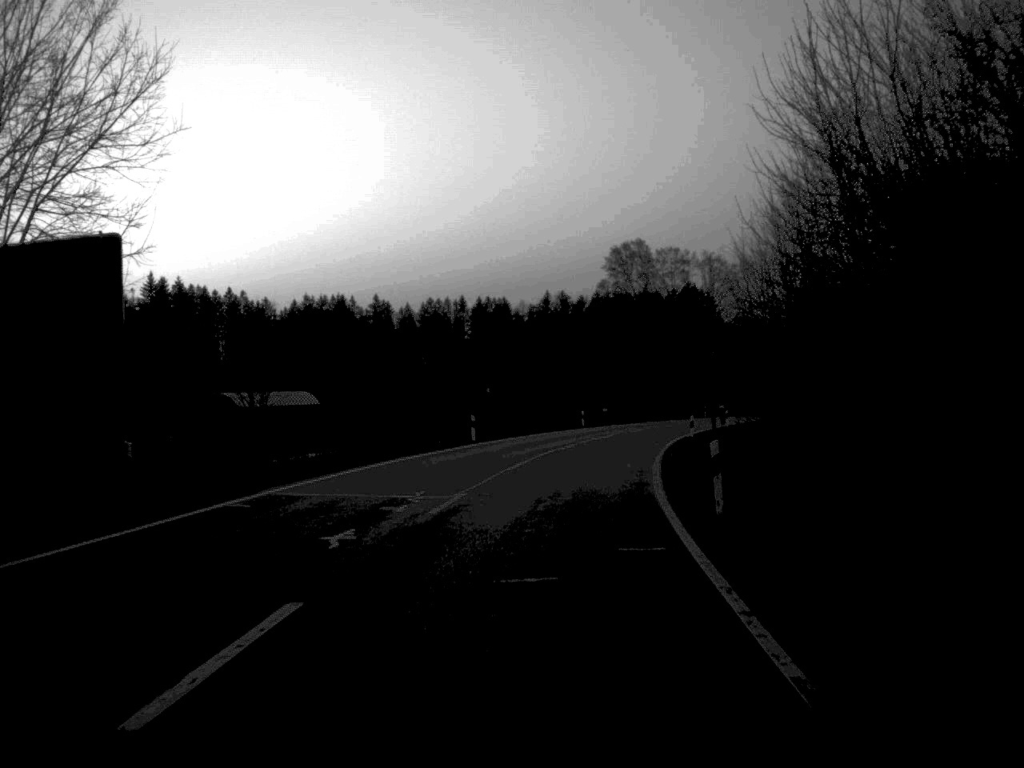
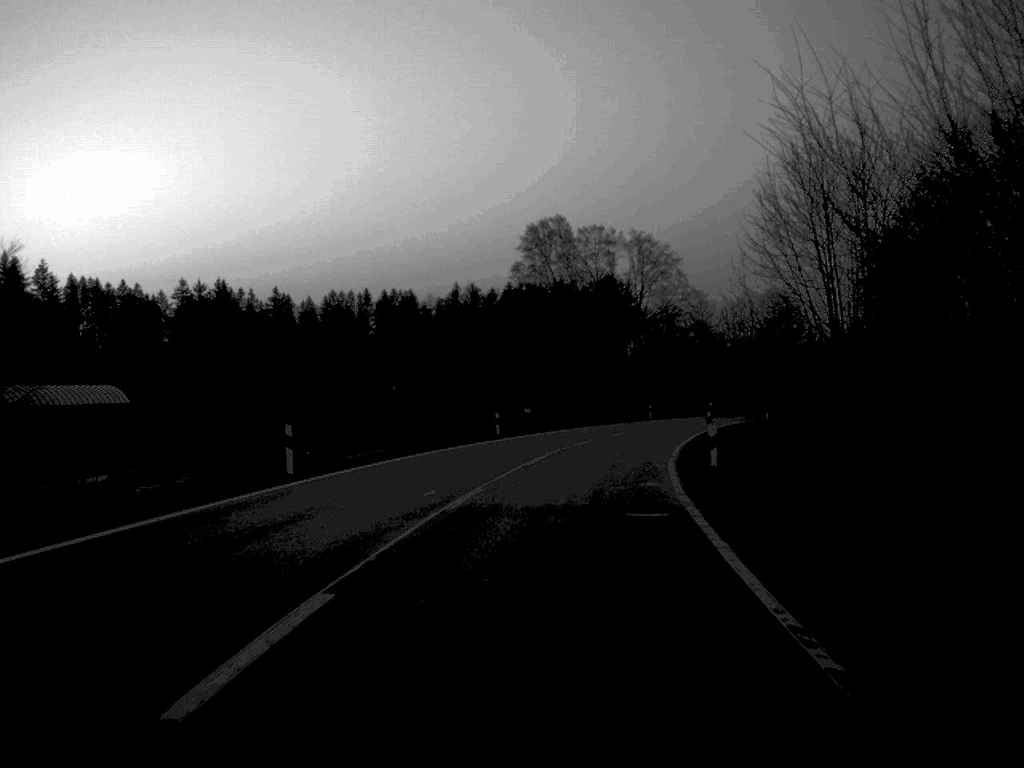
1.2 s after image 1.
(+0.8, +23.5) m; +4°
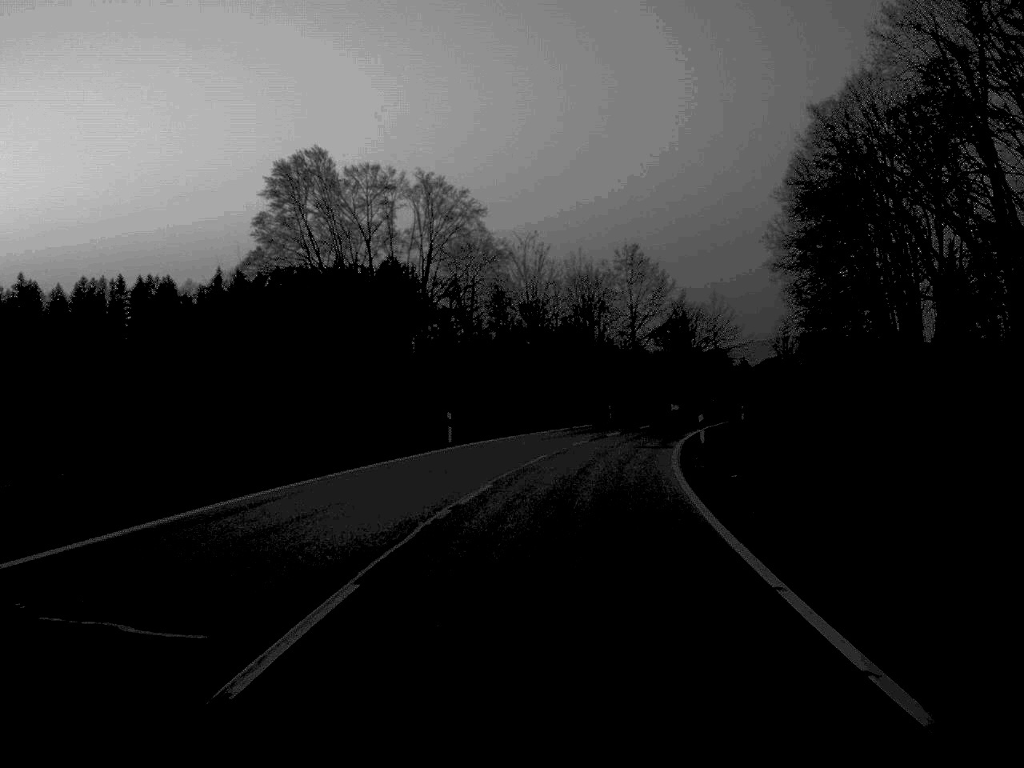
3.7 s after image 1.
(+3.9, +46.8) m; +10°
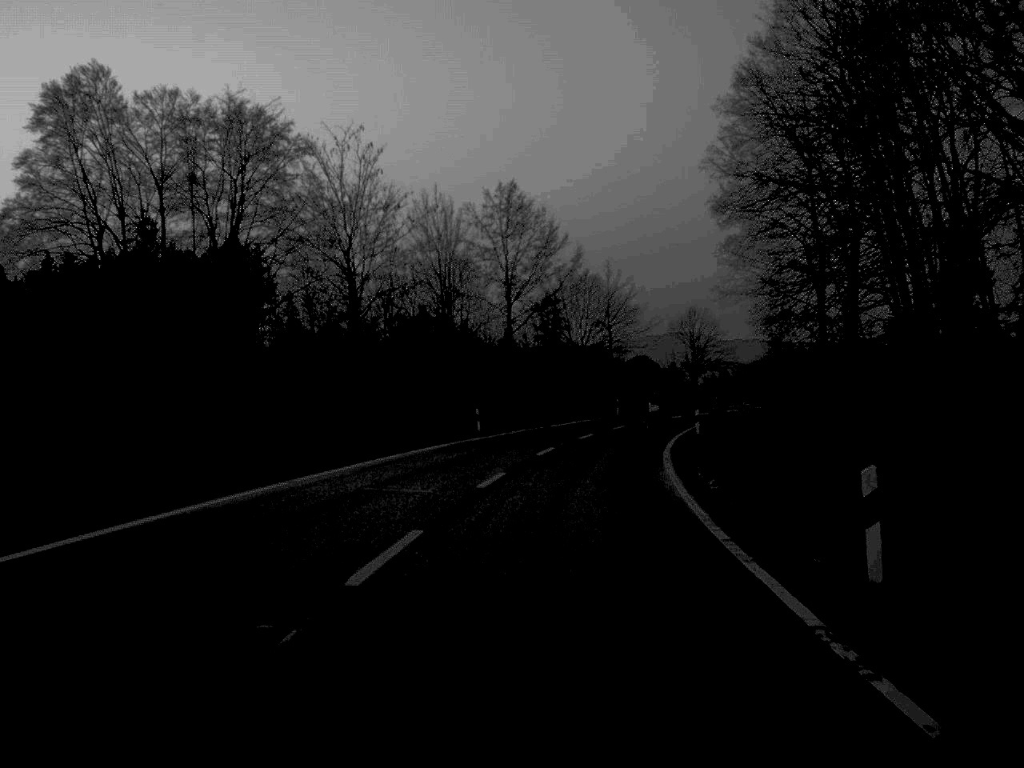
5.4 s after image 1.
(+1.7, +31.0) m; +6°
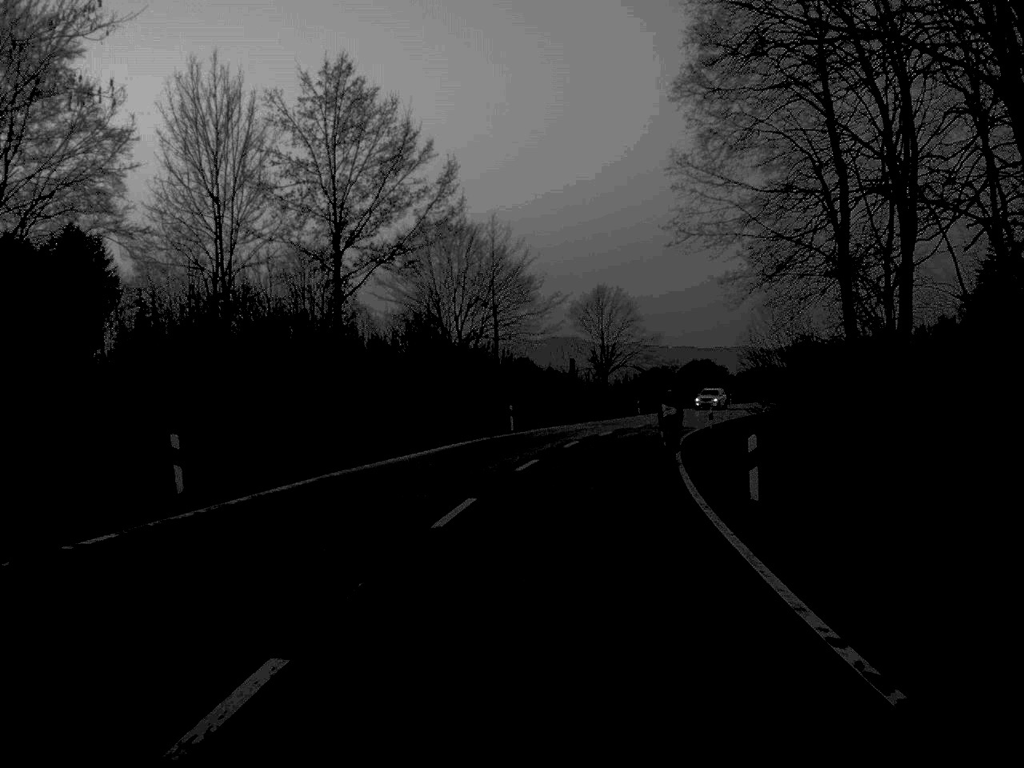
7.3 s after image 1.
(+1.4, +29.8) m; +5°
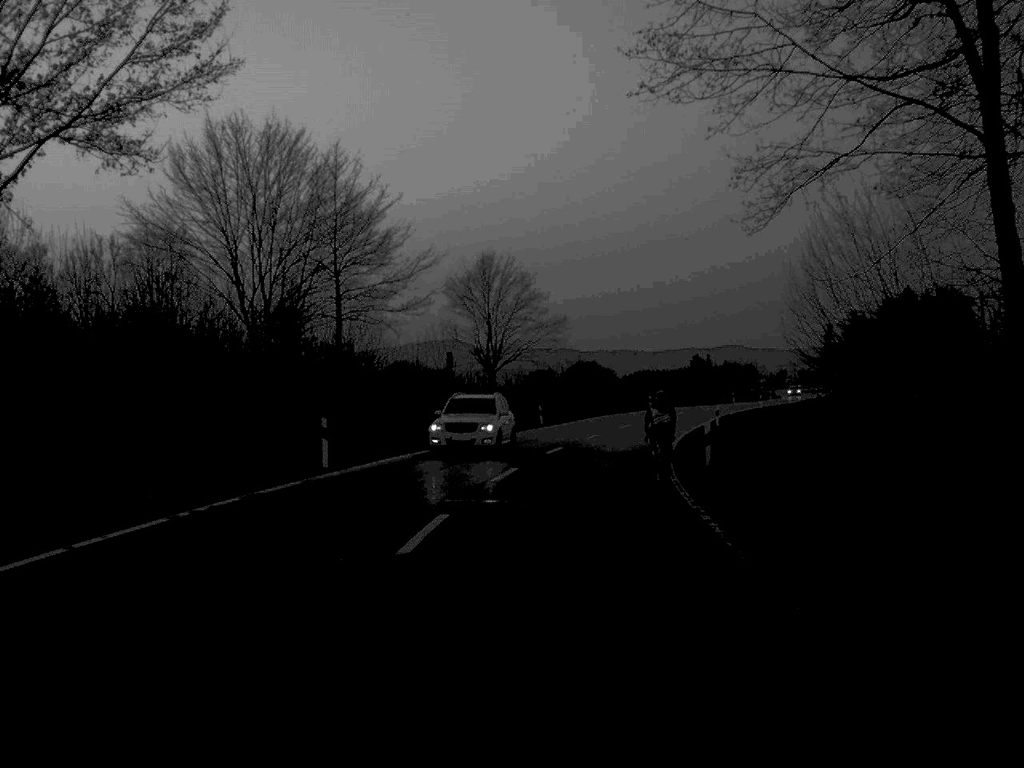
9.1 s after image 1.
(+1.1, +25.0) m; +5°
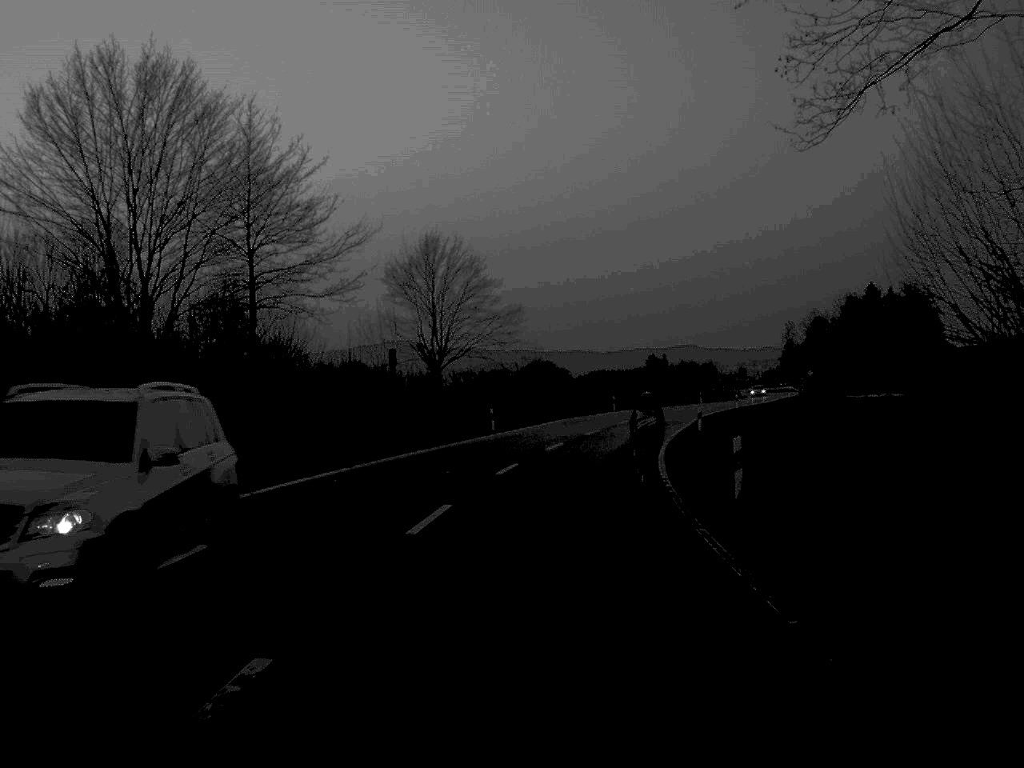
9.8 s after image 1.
(+0.2, +9.1) m; +2°
